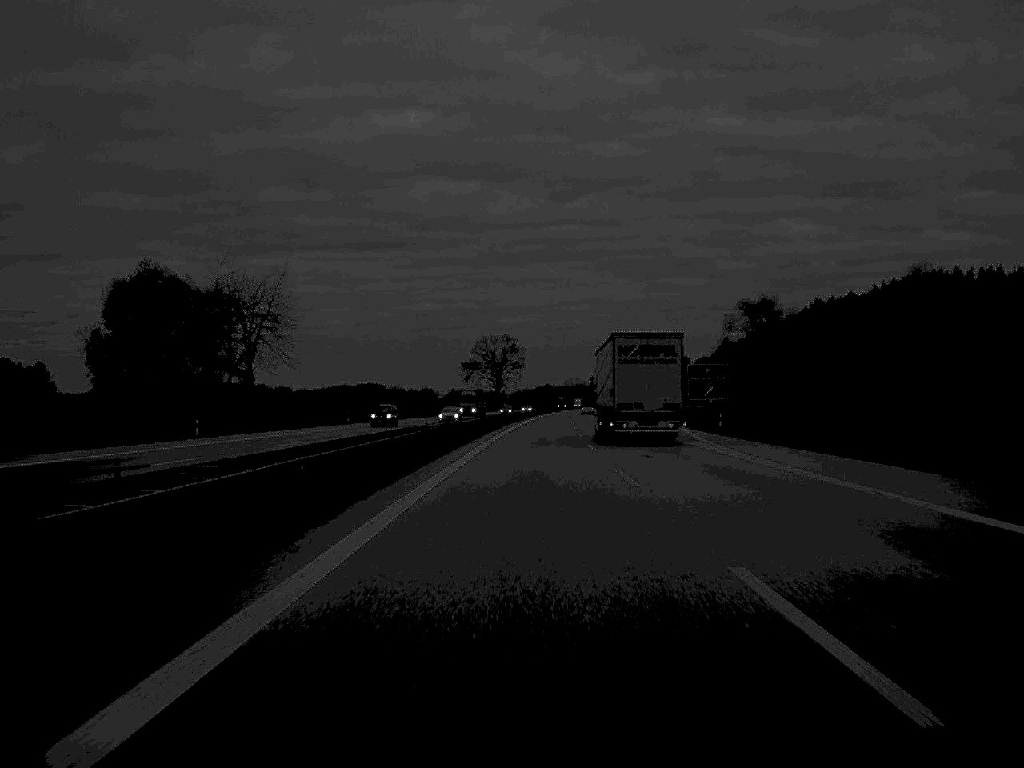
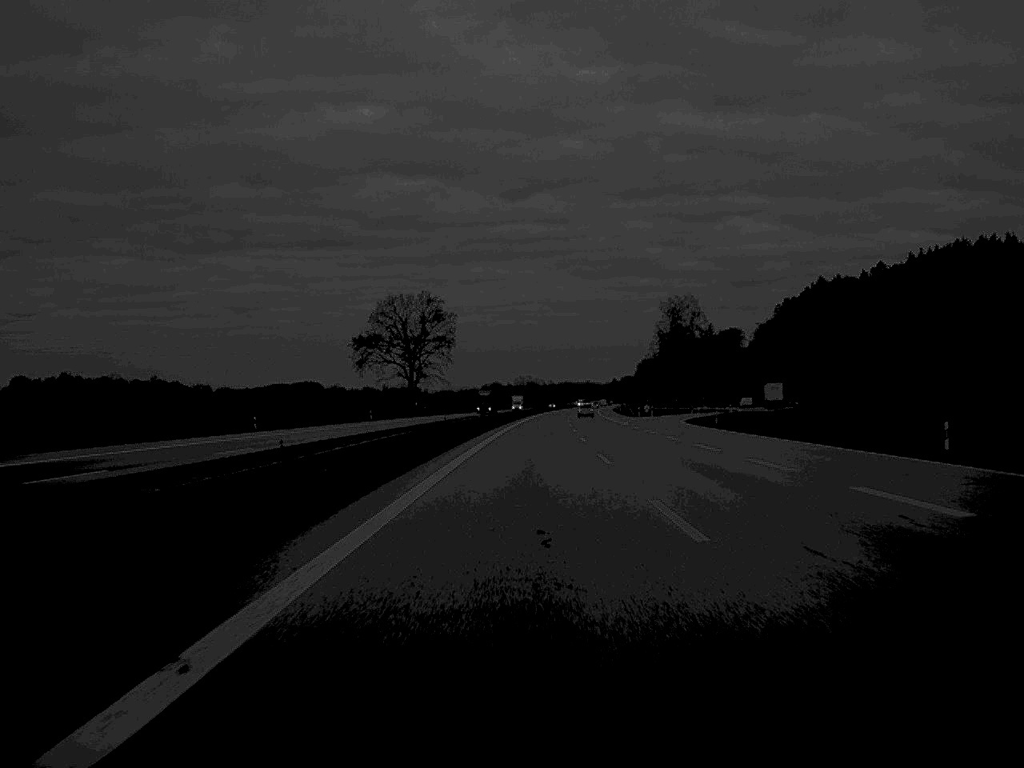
(+3.1, +134.7) m; +2°
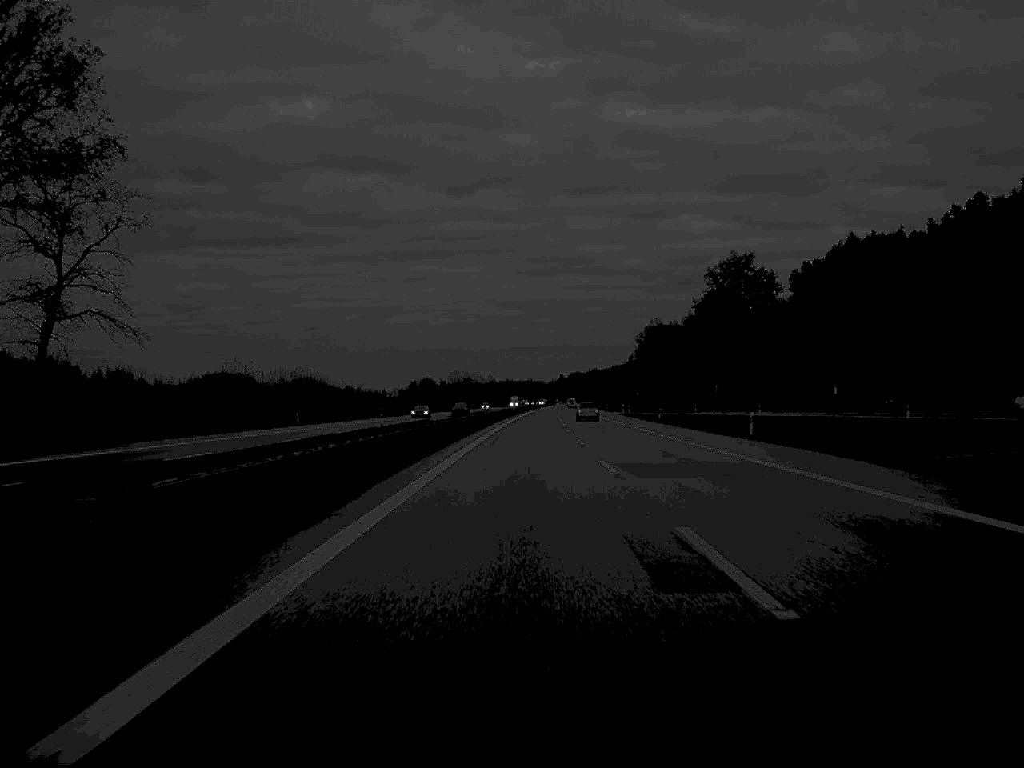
(+4.0, +166.4) m; +3°
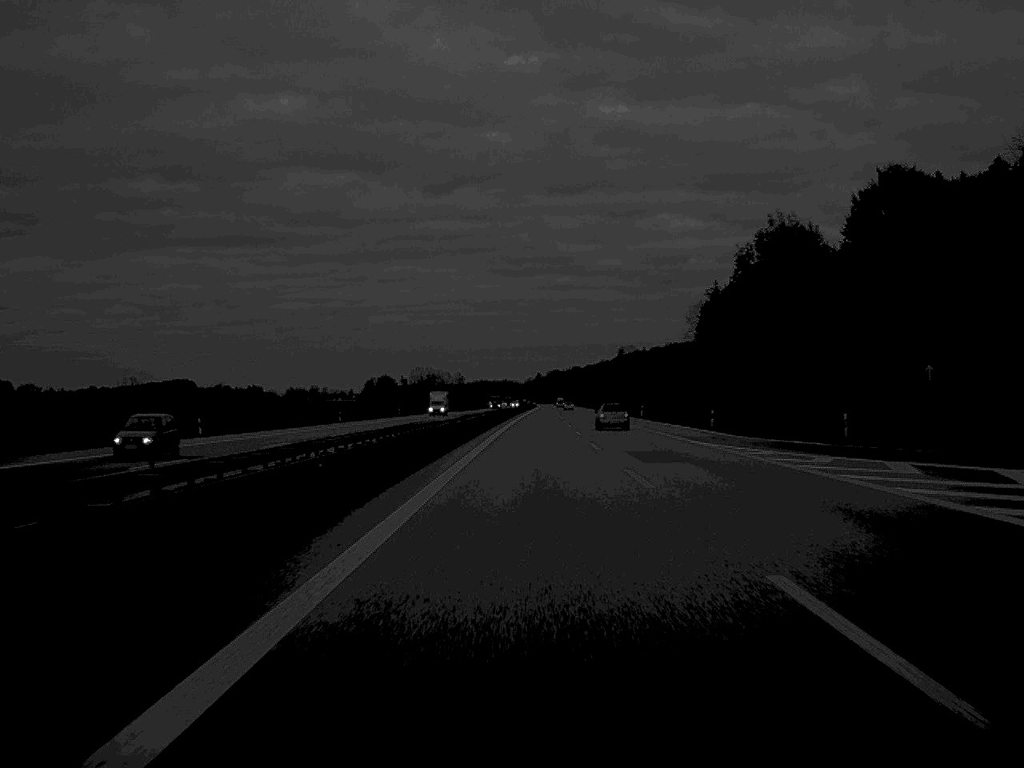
(+1.2, +130.1) m; +1°
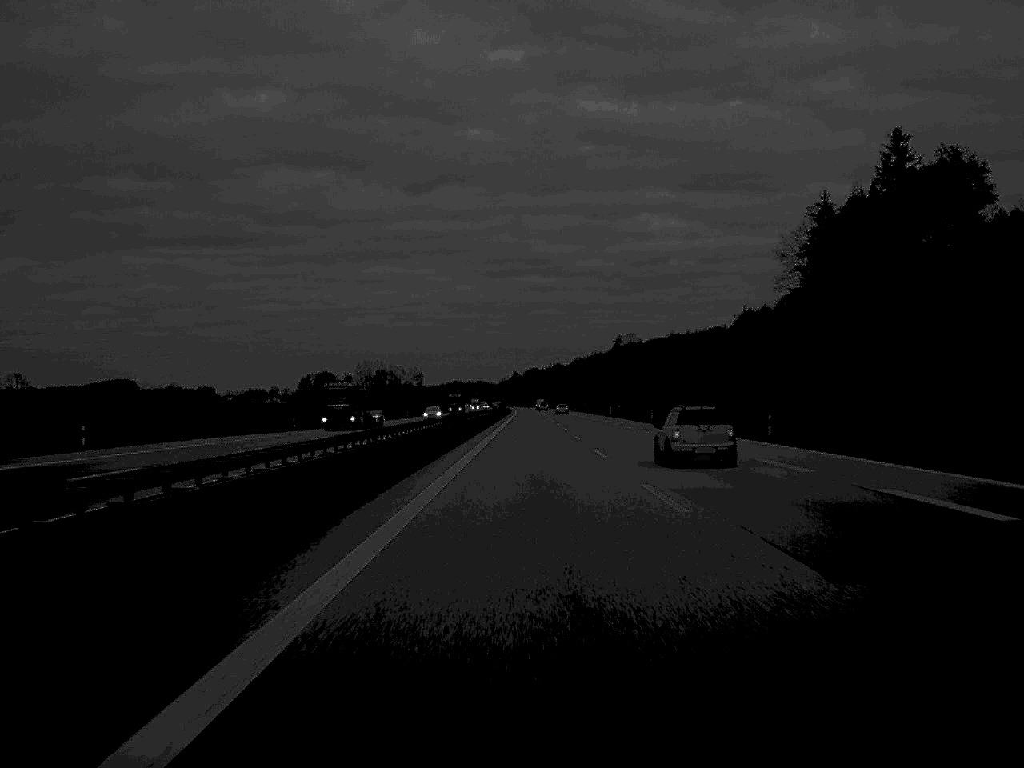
(+1.8, +166.4) m; +1°
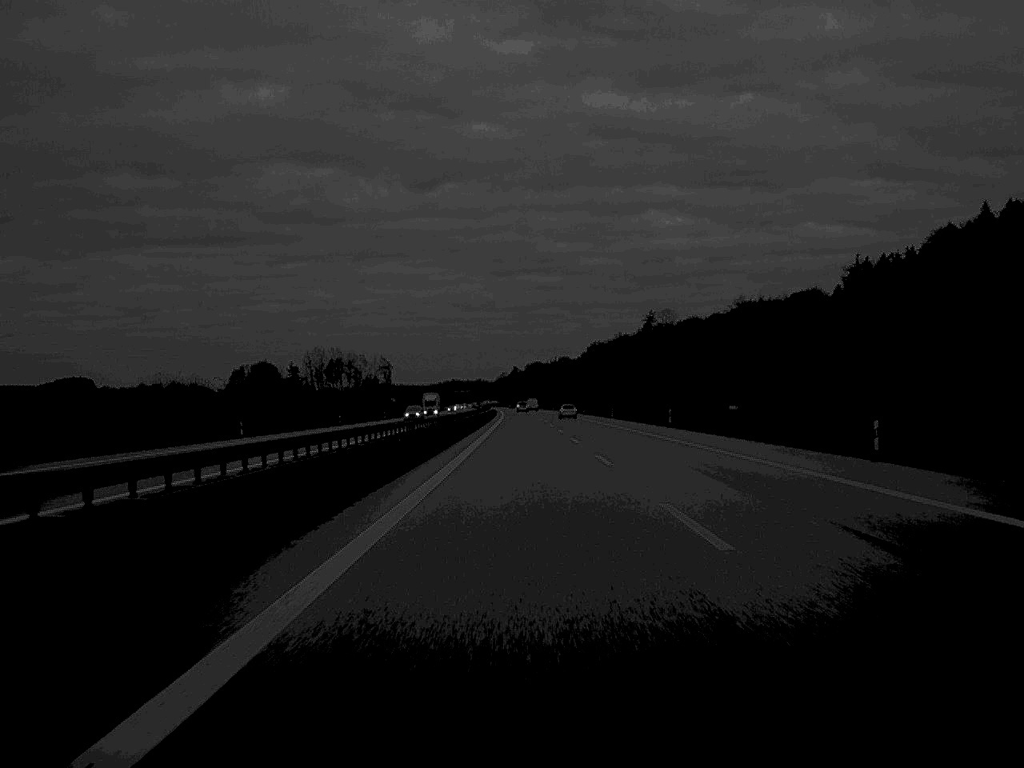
(+0.2, +166.3) m; 0°
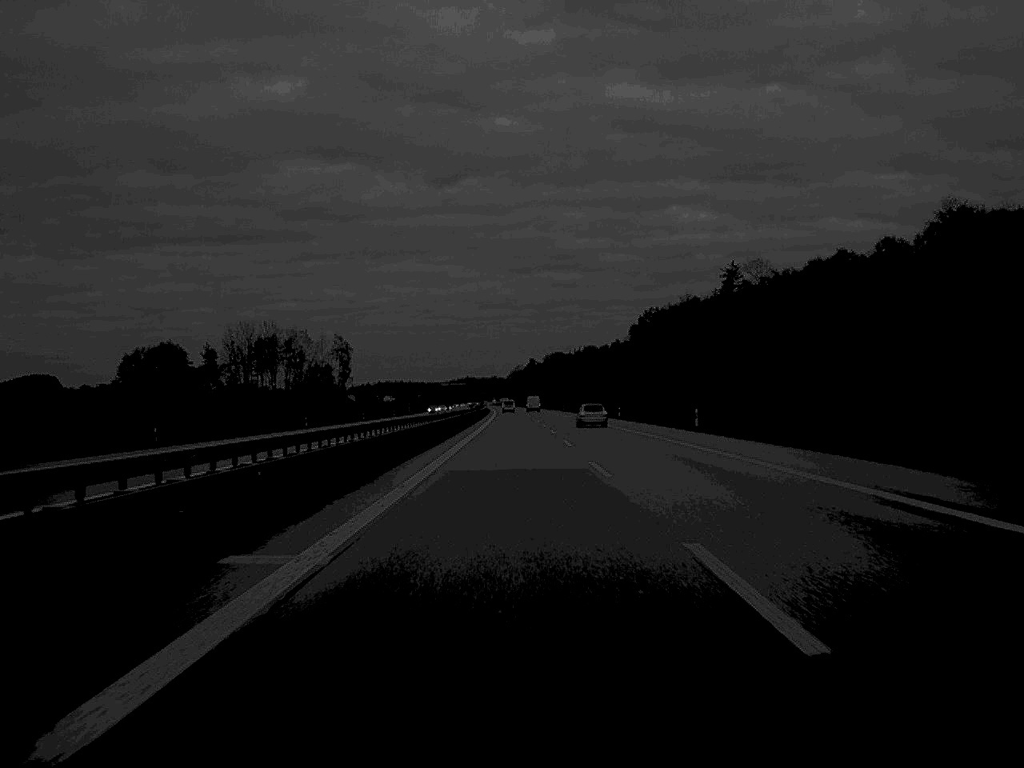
(-1.1, +166.3) m; -1°
